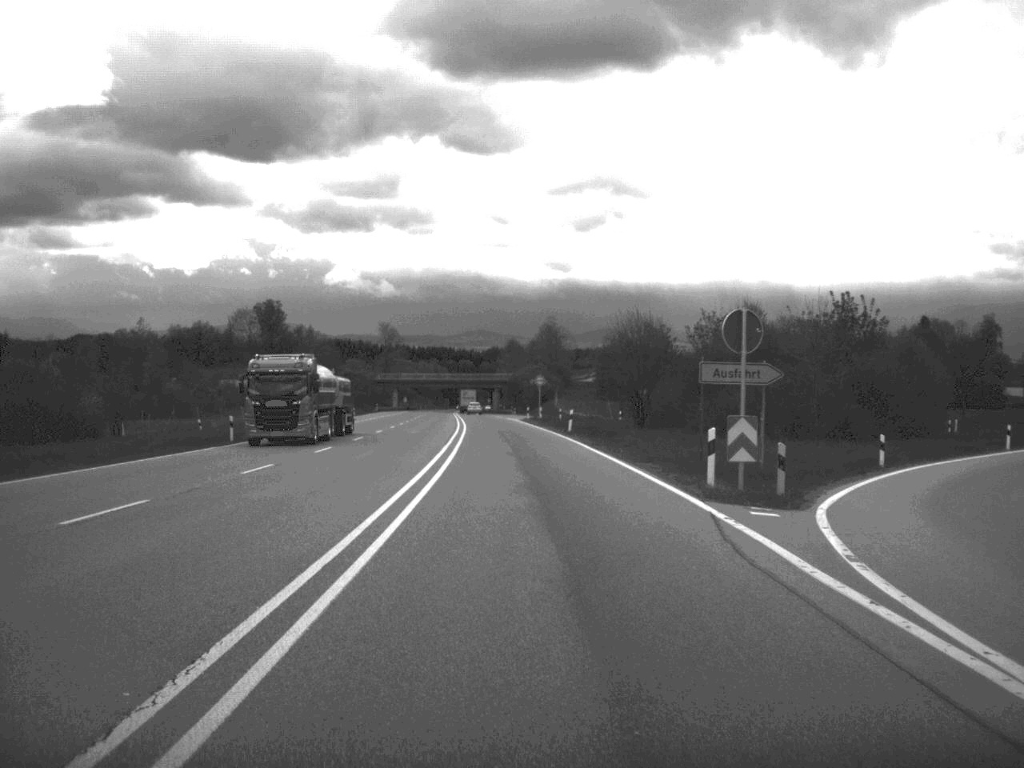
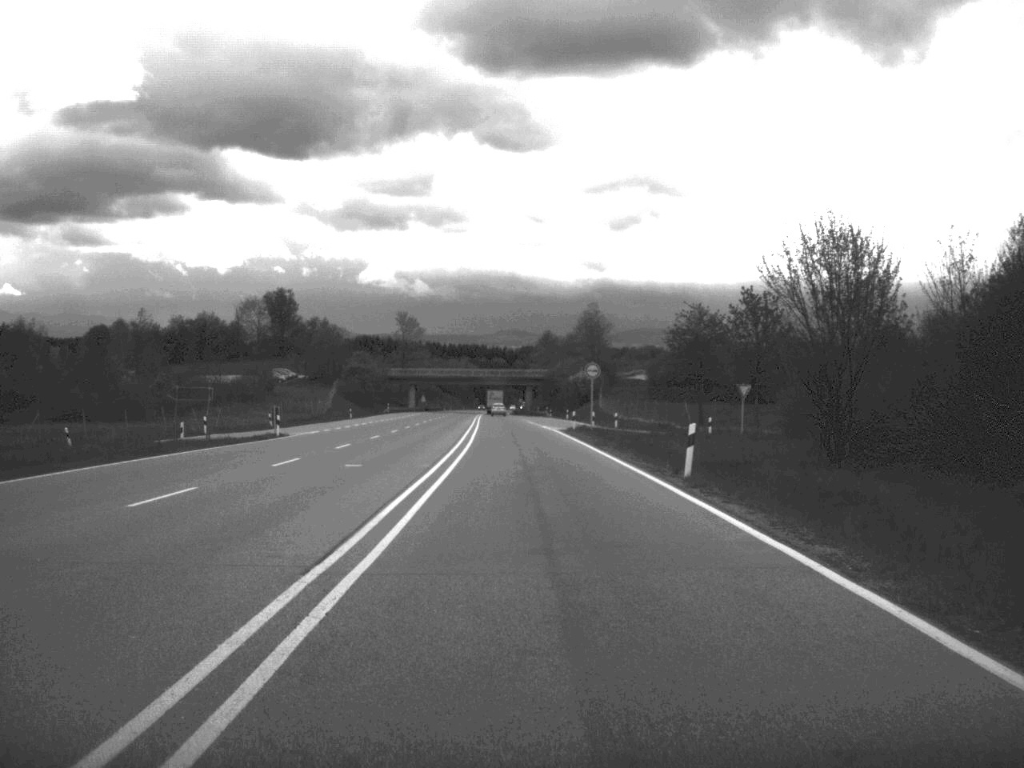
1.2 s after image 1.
(-0.5, +32.7) m; -2°
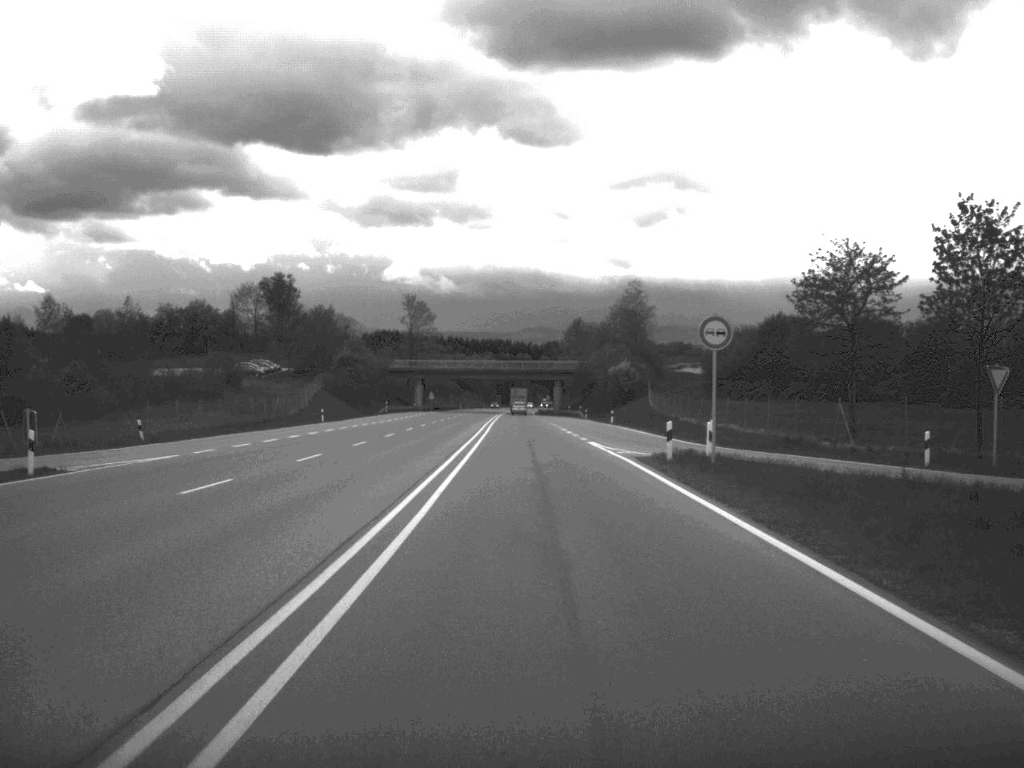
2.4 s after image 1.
(-0.4, +33.5) m; -1°
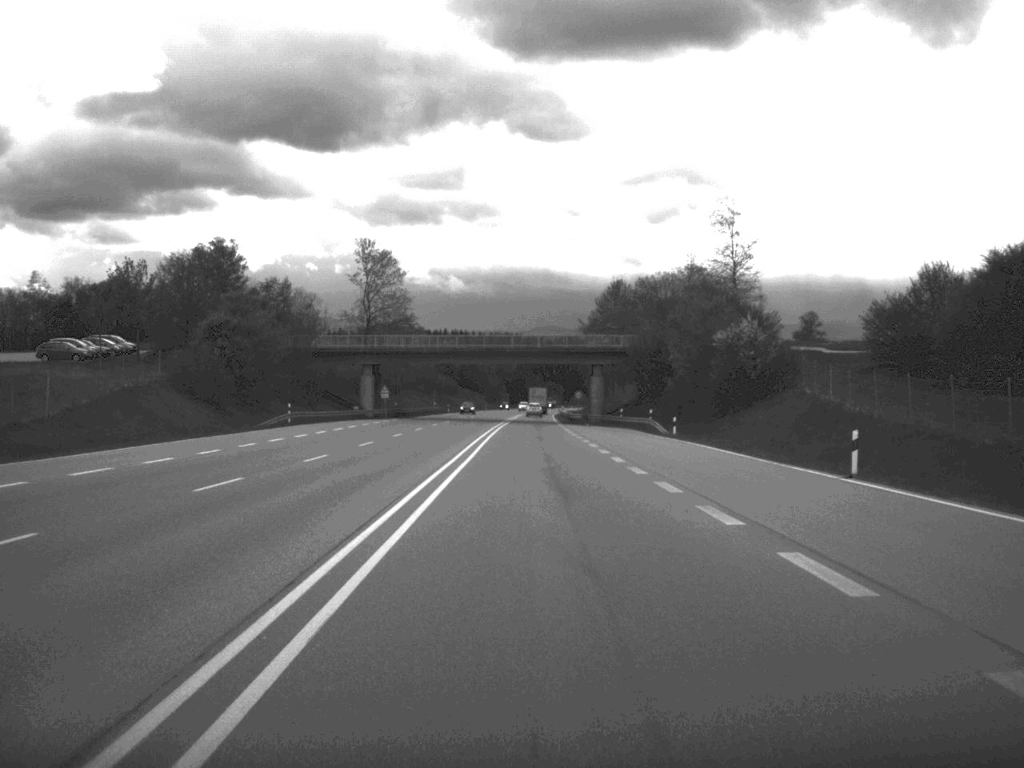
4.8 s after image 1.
(-0.7, +69.4) m; -1°
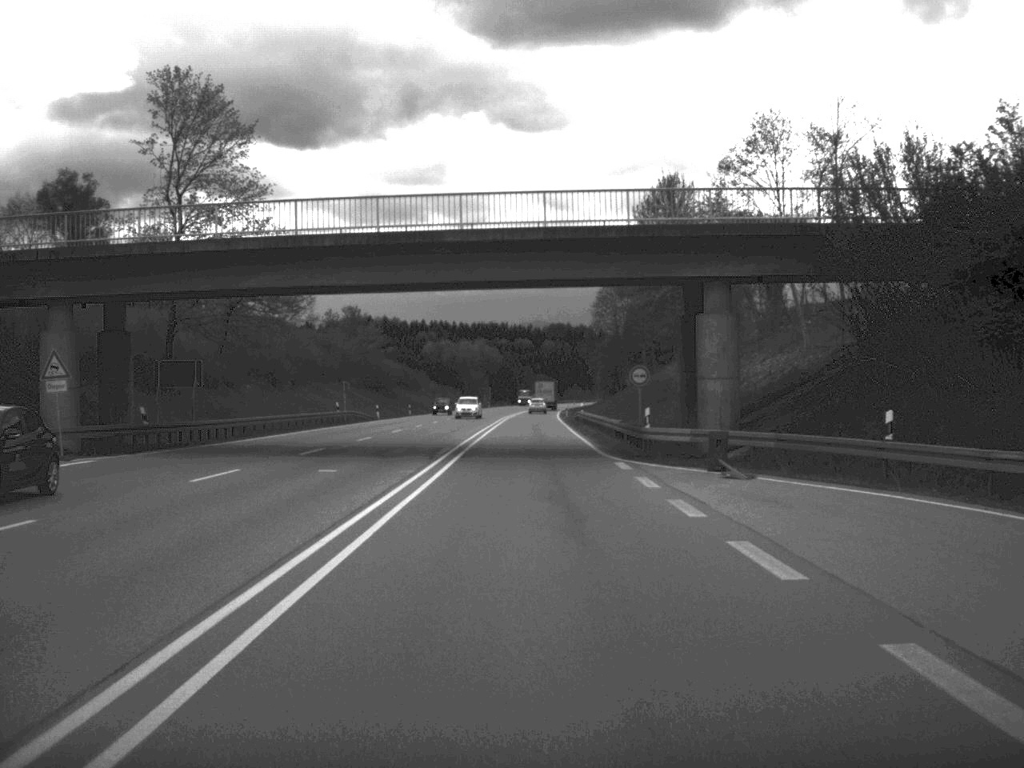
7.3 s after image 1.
(+0.1, +69.8) m; 0°
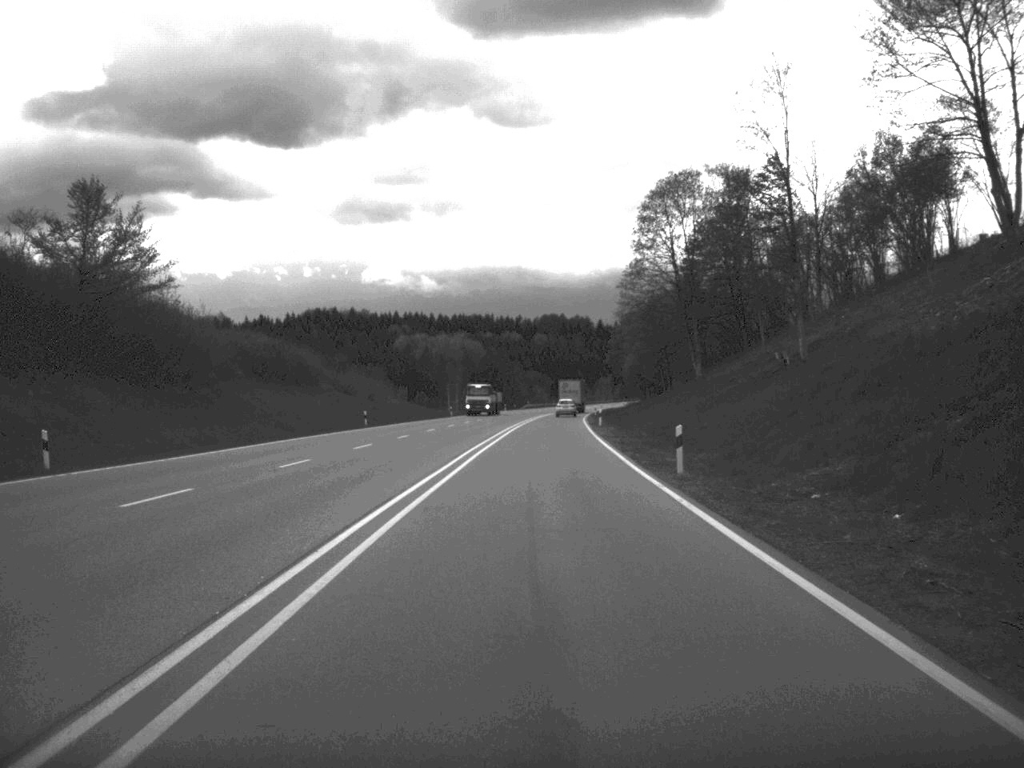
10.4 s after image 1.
(0.0, +87.0) m; 0°
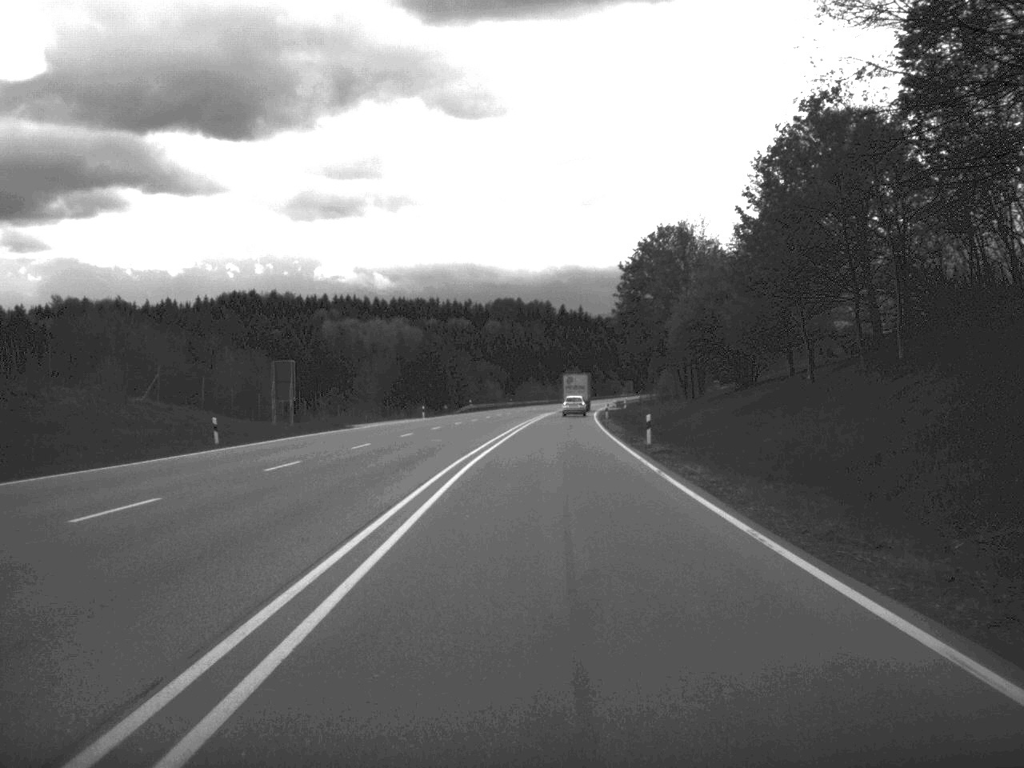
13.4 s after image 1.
(+1.2, +84.9) m; +2°
